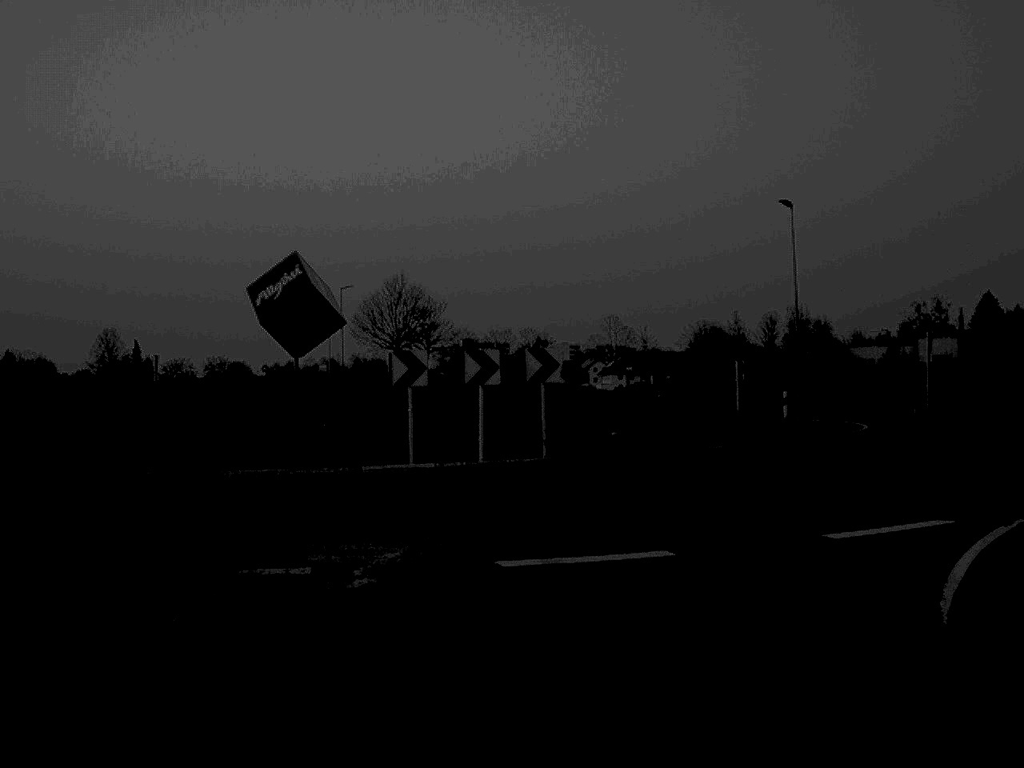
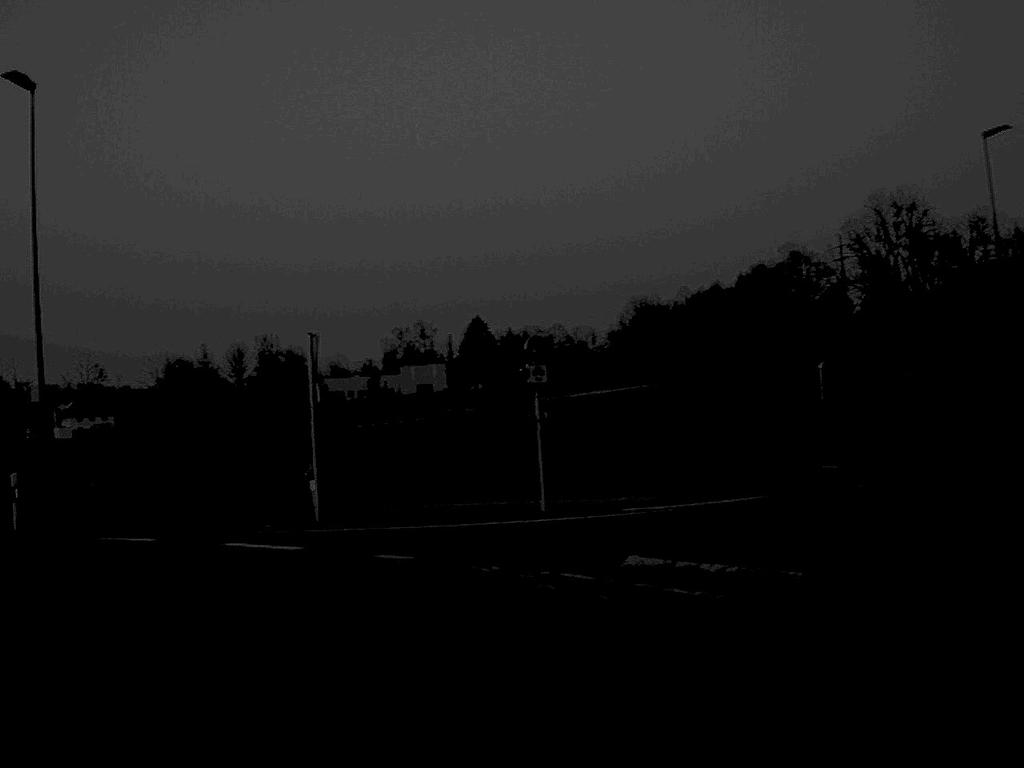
(+8.5, +22.9) m; +22°
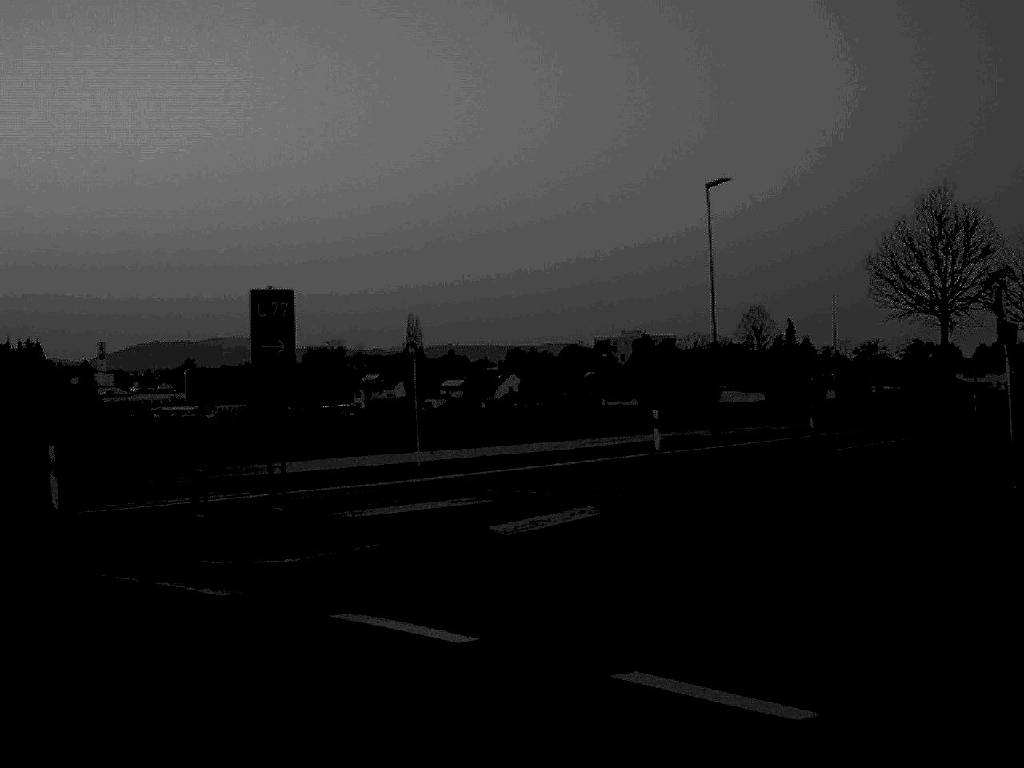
(-9.7, +16.3) m; -55°
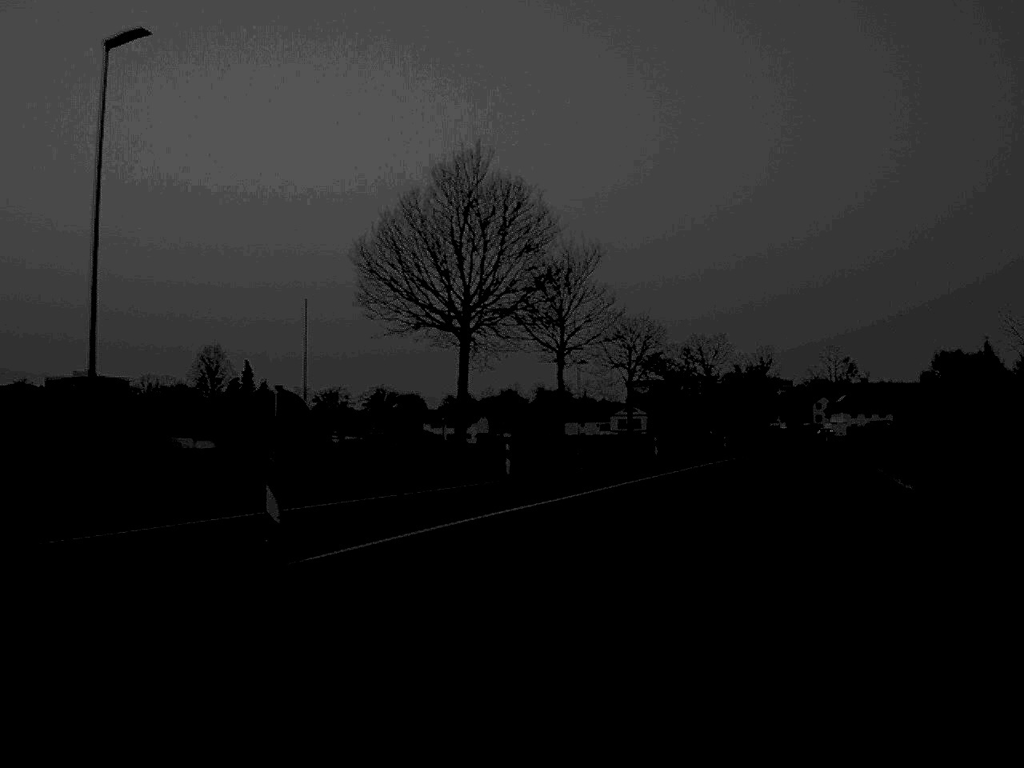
(+3.5, +17.6) m; +25°
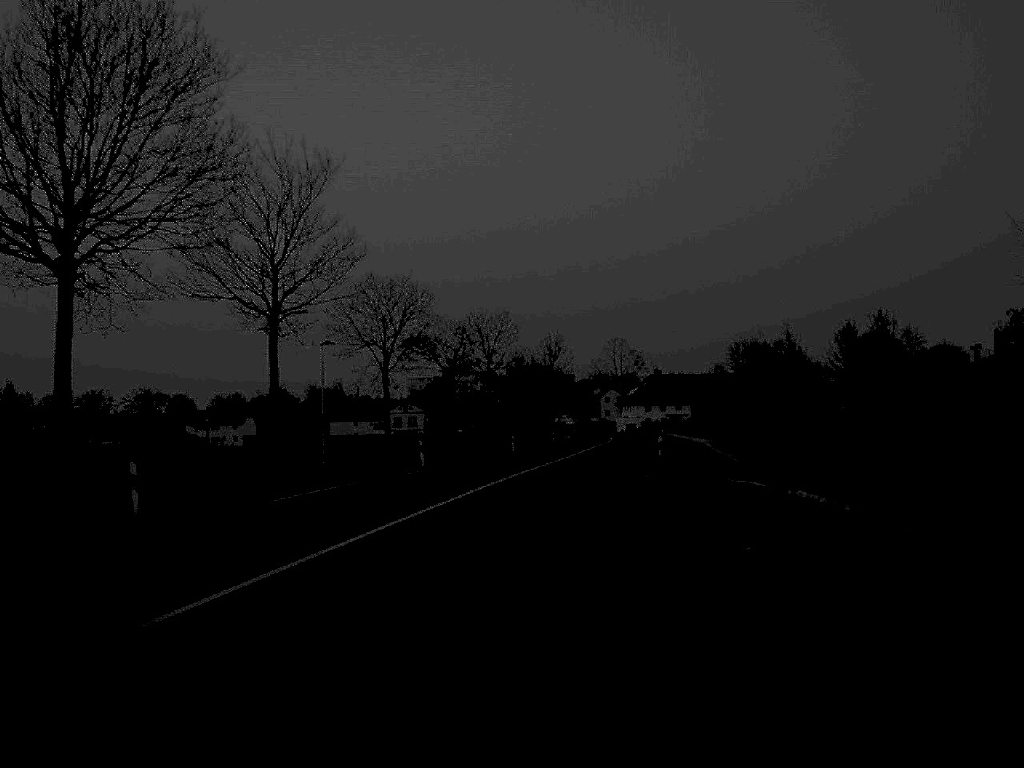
(+2.1, +18.5) m; +9°
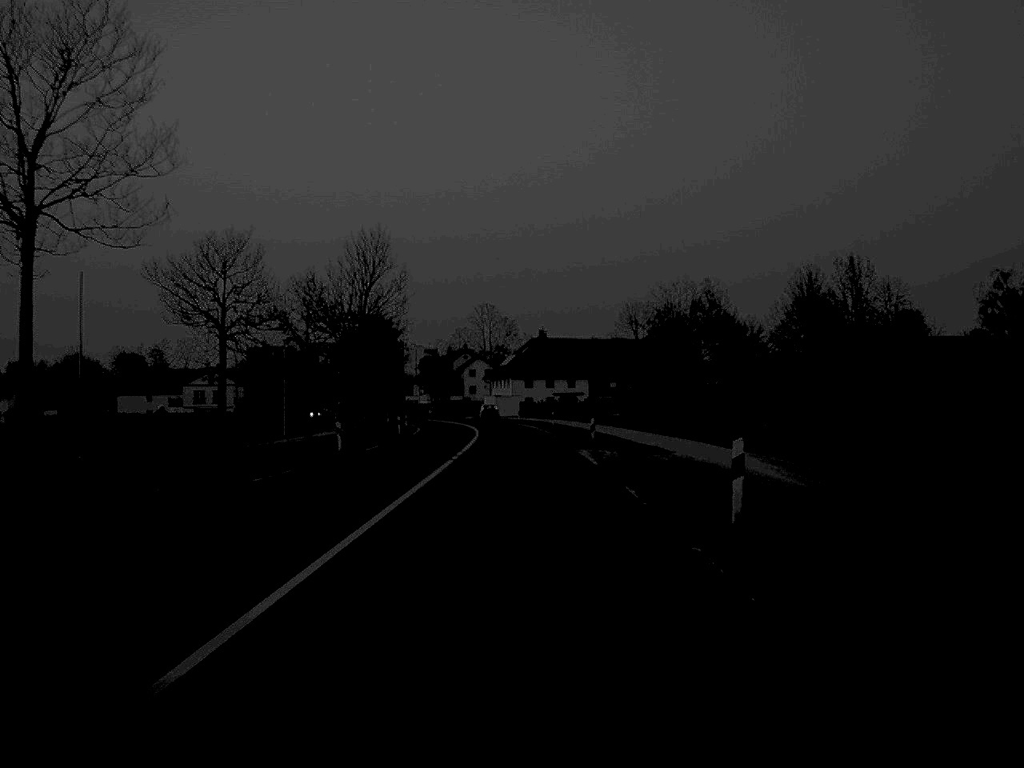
(+4.1, +62.3) m; +6°
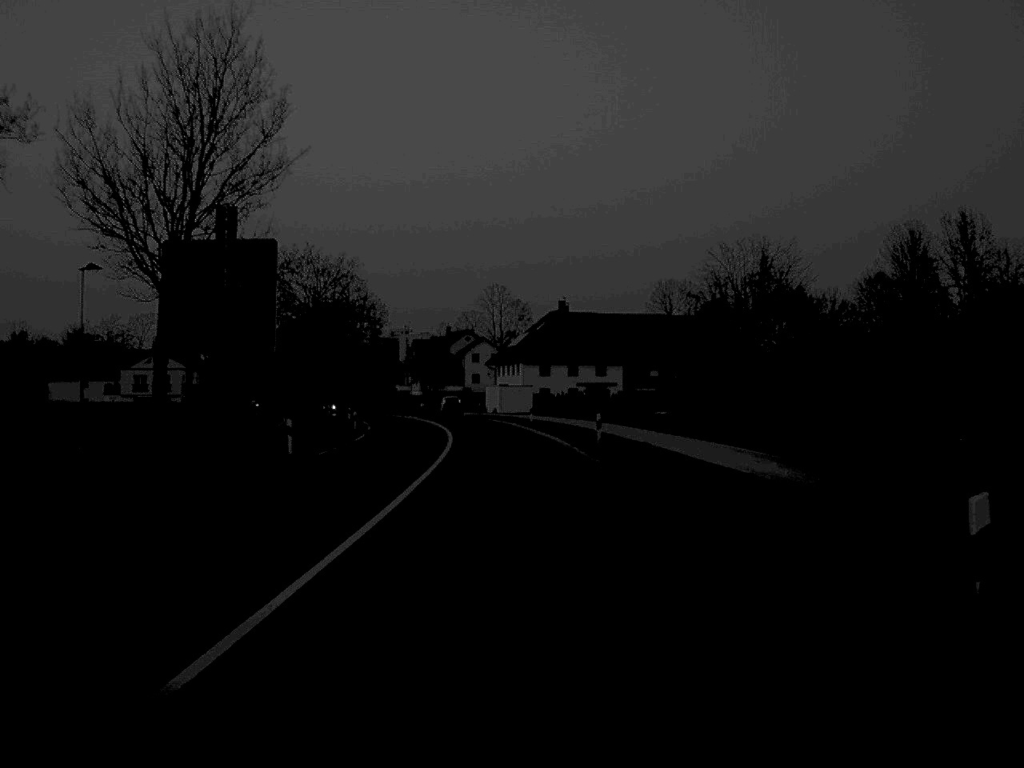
(-0.1, +38.3) m; -1°
